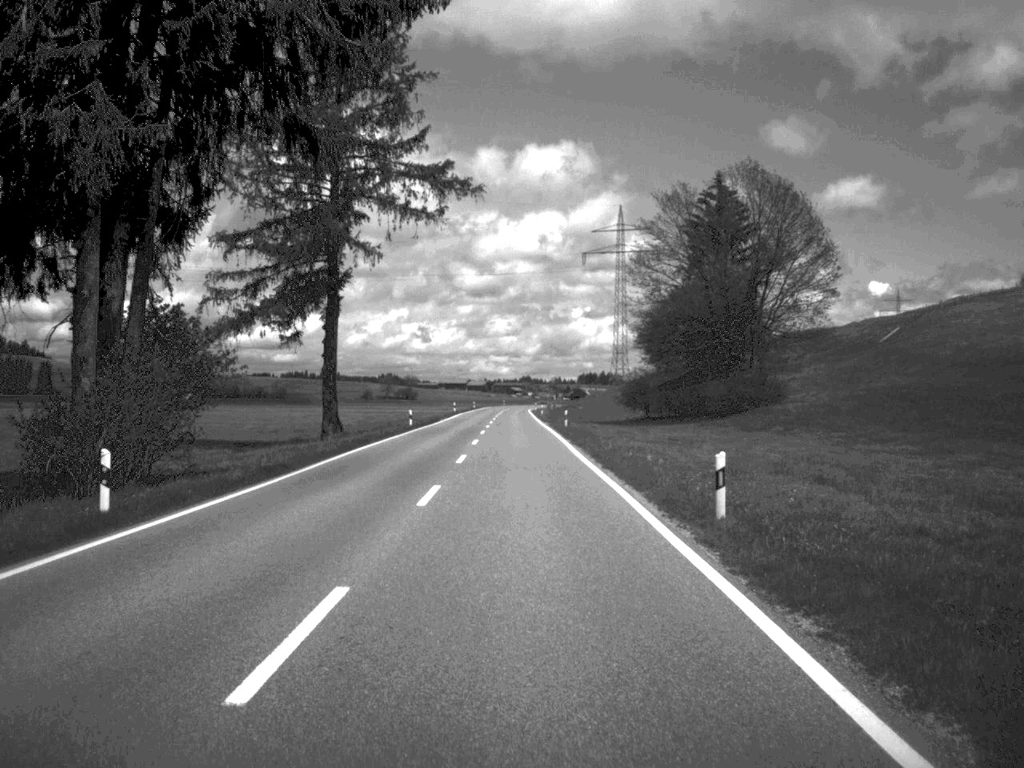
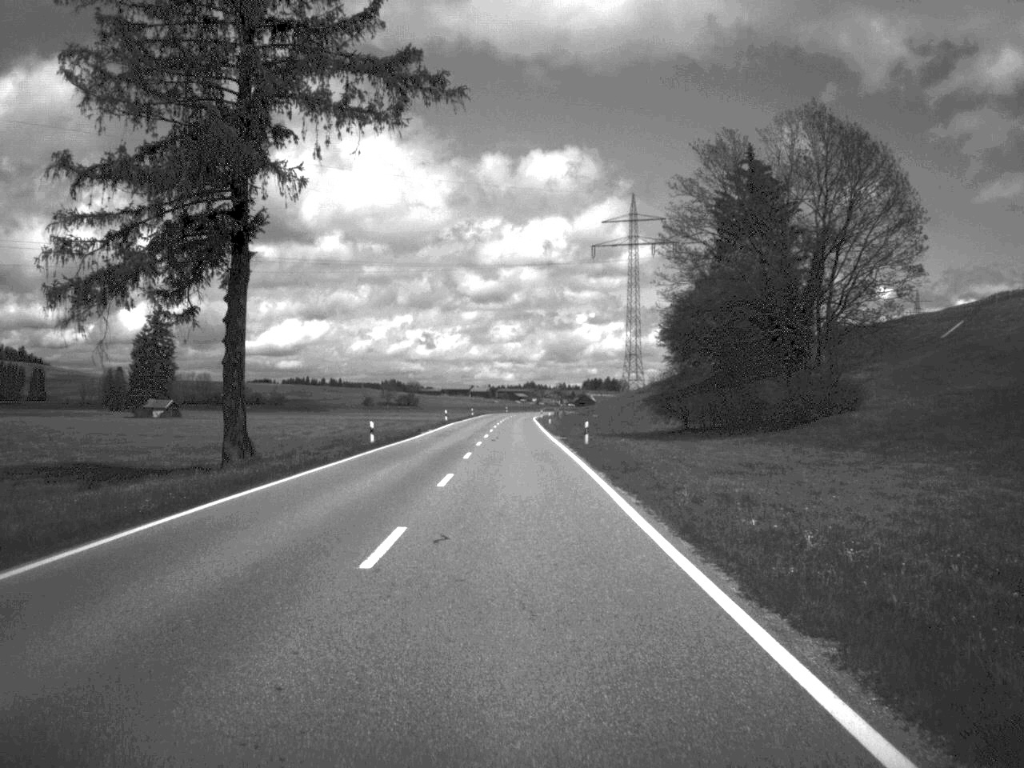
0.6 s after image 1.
(0.0, +17.9) m; 0°
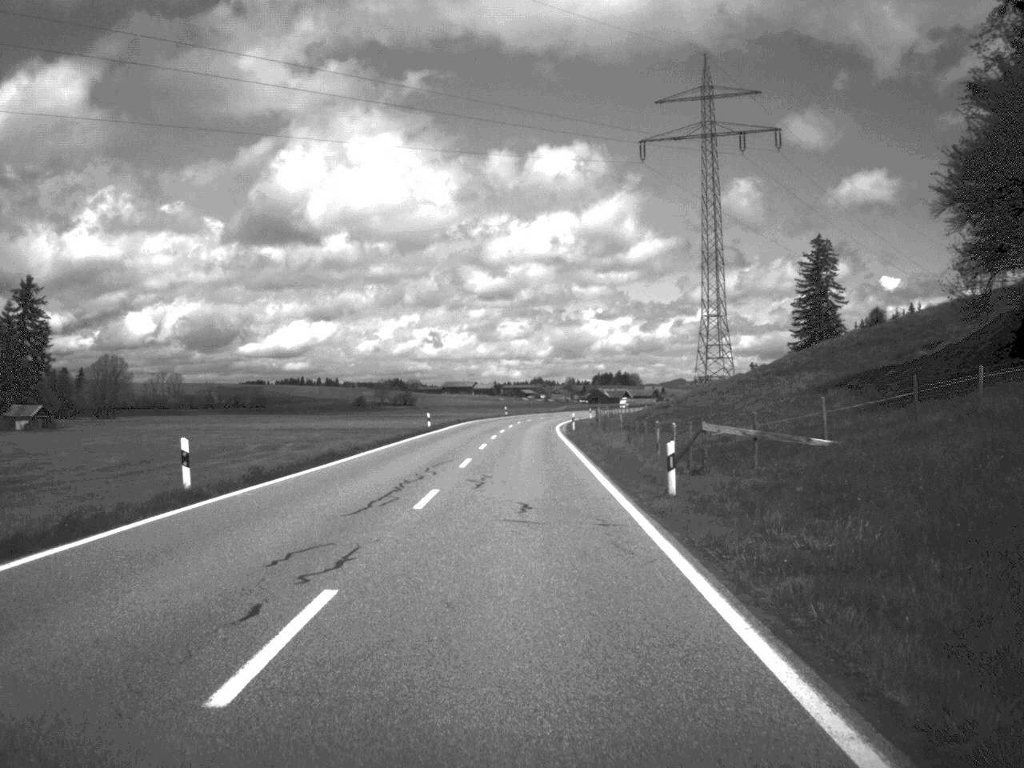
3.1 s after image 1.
(-0.5, +75.8) m; 0°
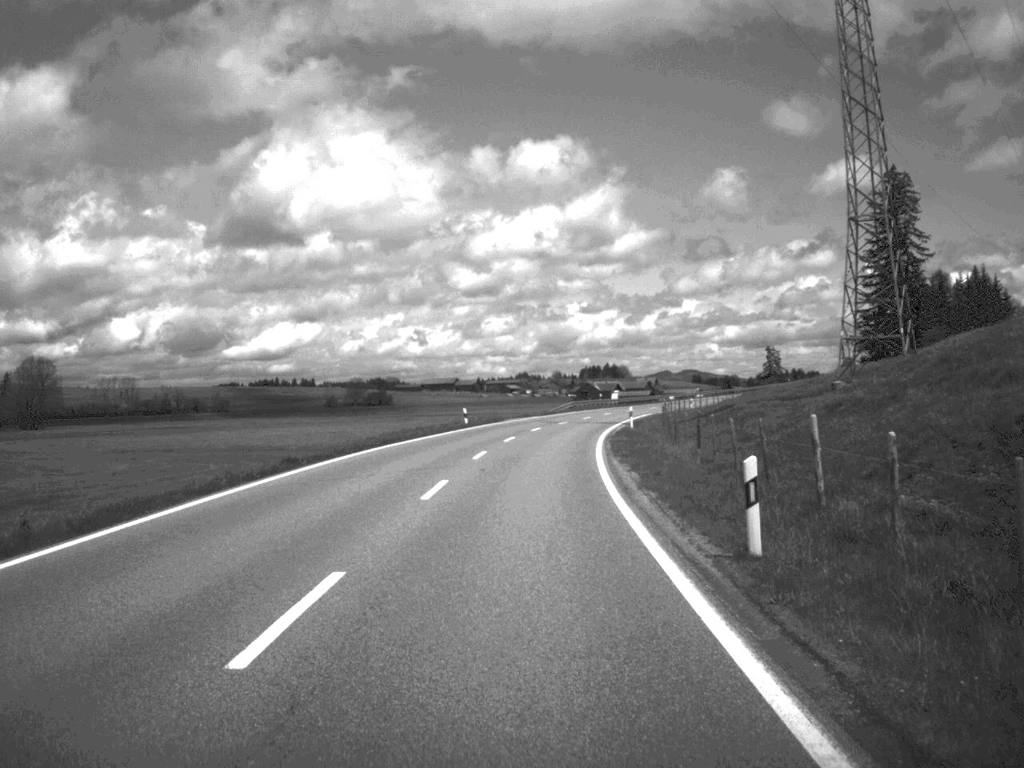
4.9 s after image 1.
(+0.2, +57.7) m; +1°
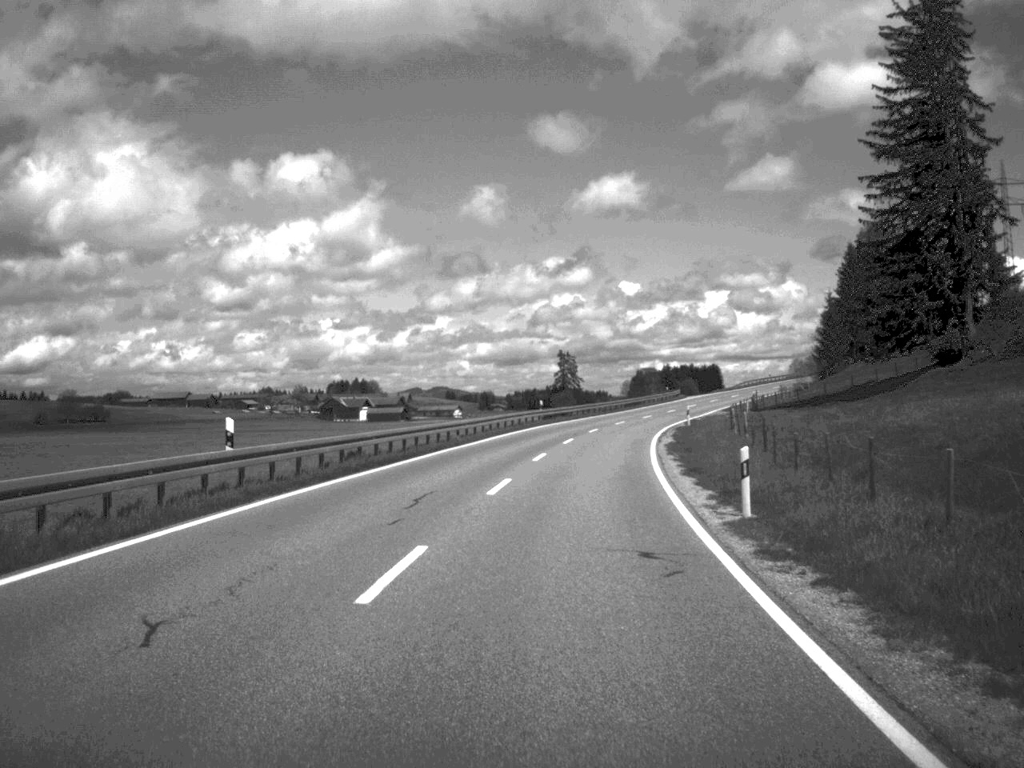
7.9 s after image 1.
(+7.2, +90.2) m; +11°
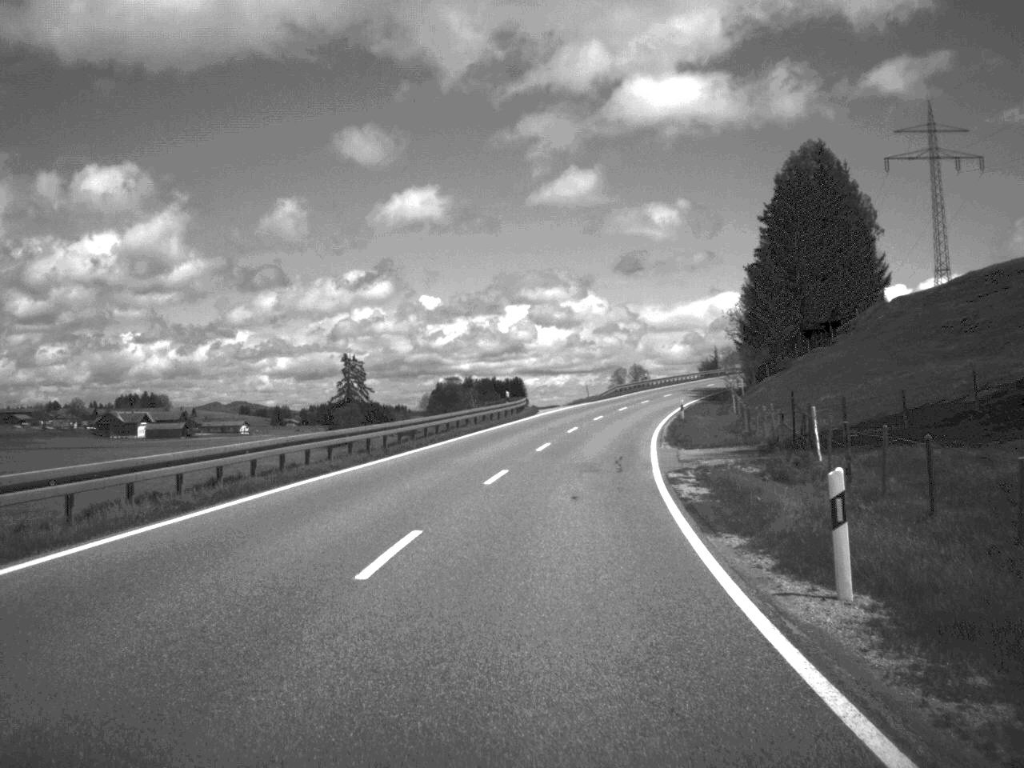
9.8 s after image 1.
(+4.5, +56.8) m; +9°
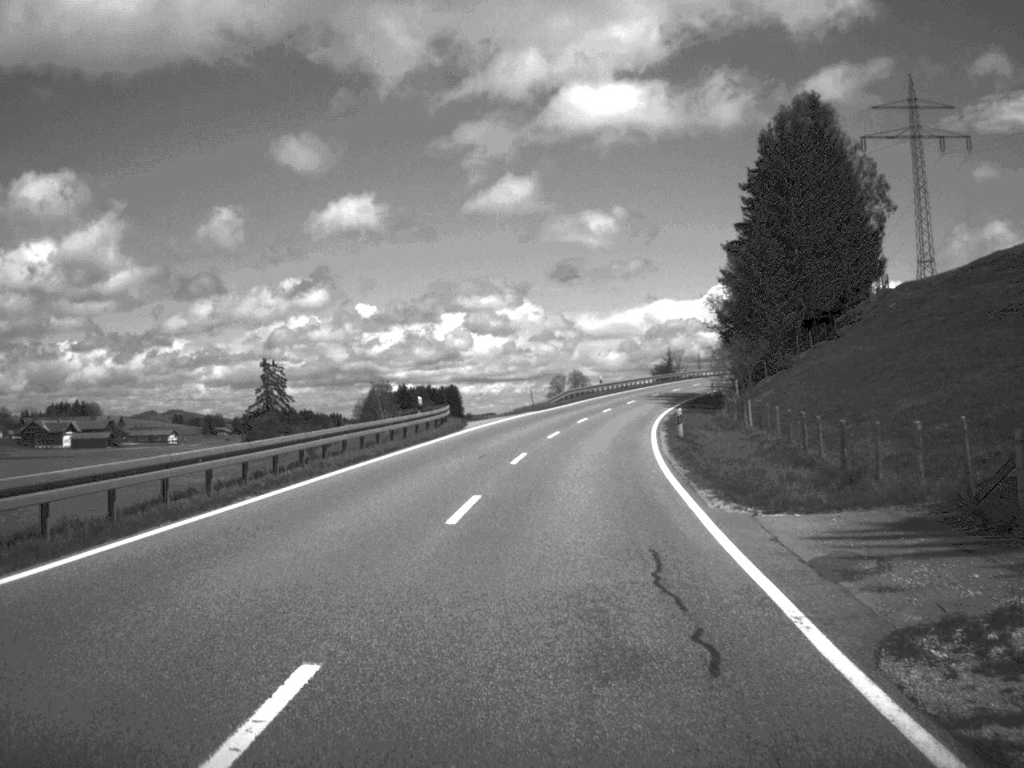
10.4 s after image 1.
(+0.5, +18.8) m; +3°
